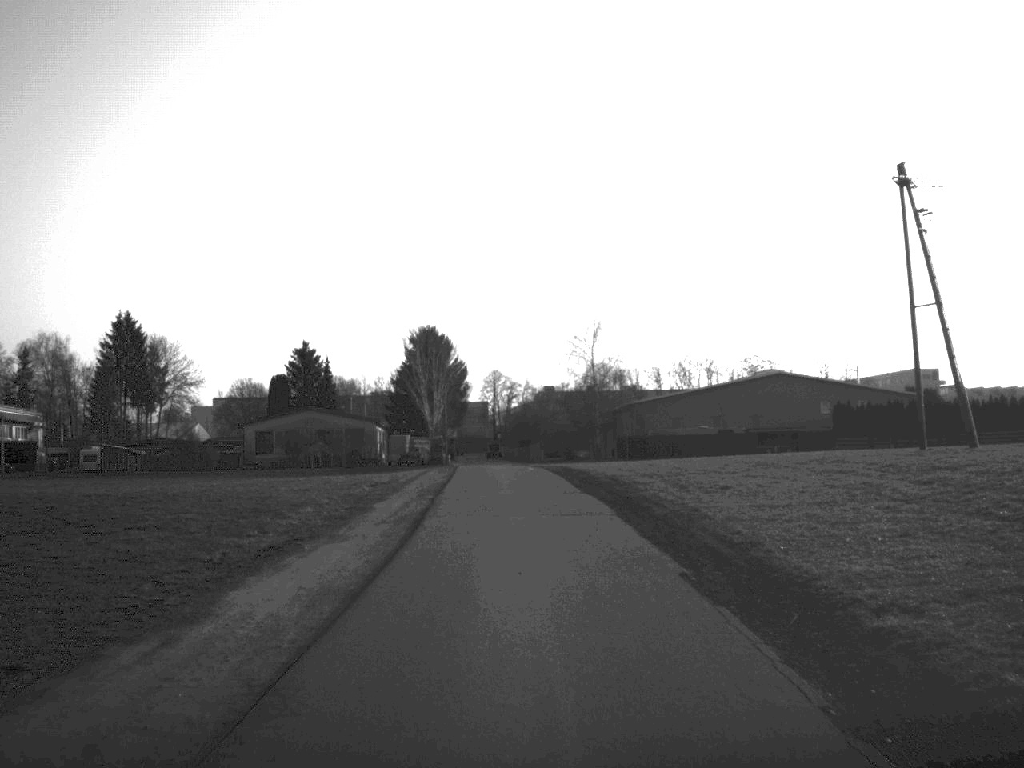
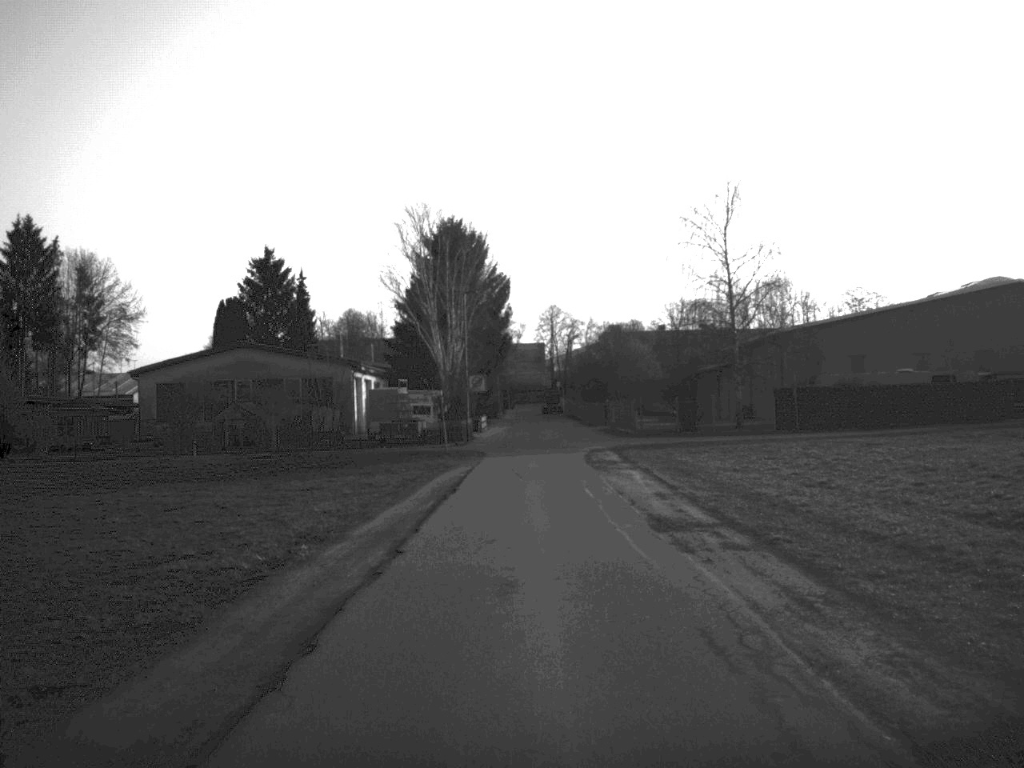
(-1.3, +51.1) m; -3°
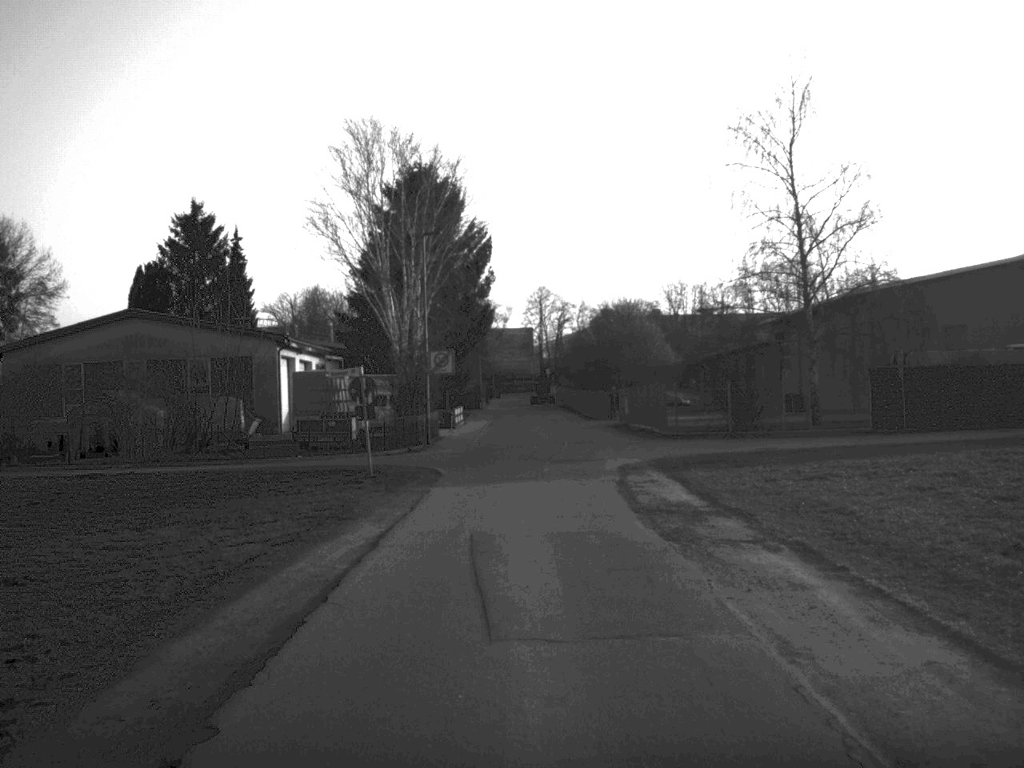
(+0.1, +19.4) m; +1°
